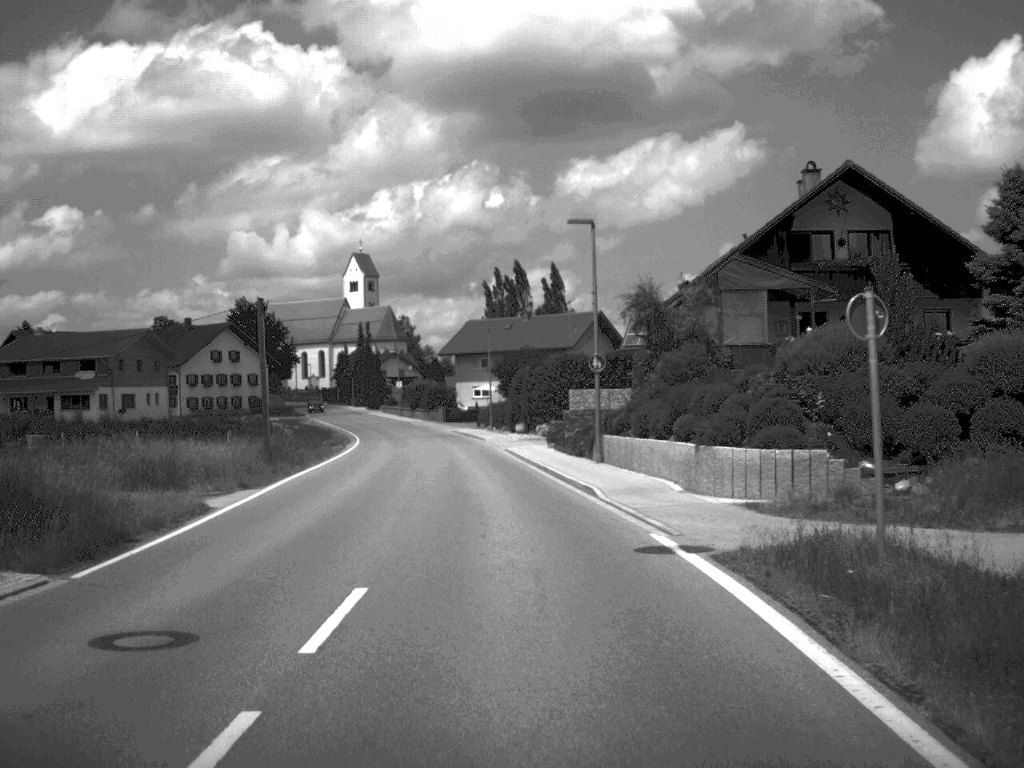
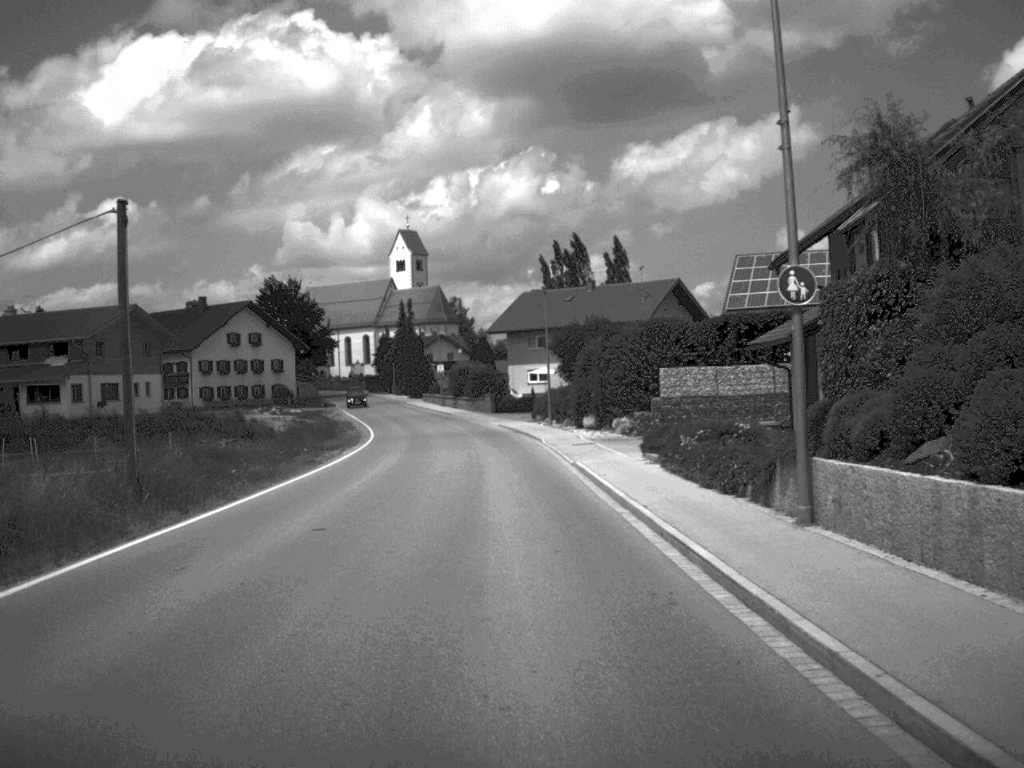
(-0.4, +18.5) m; -3°
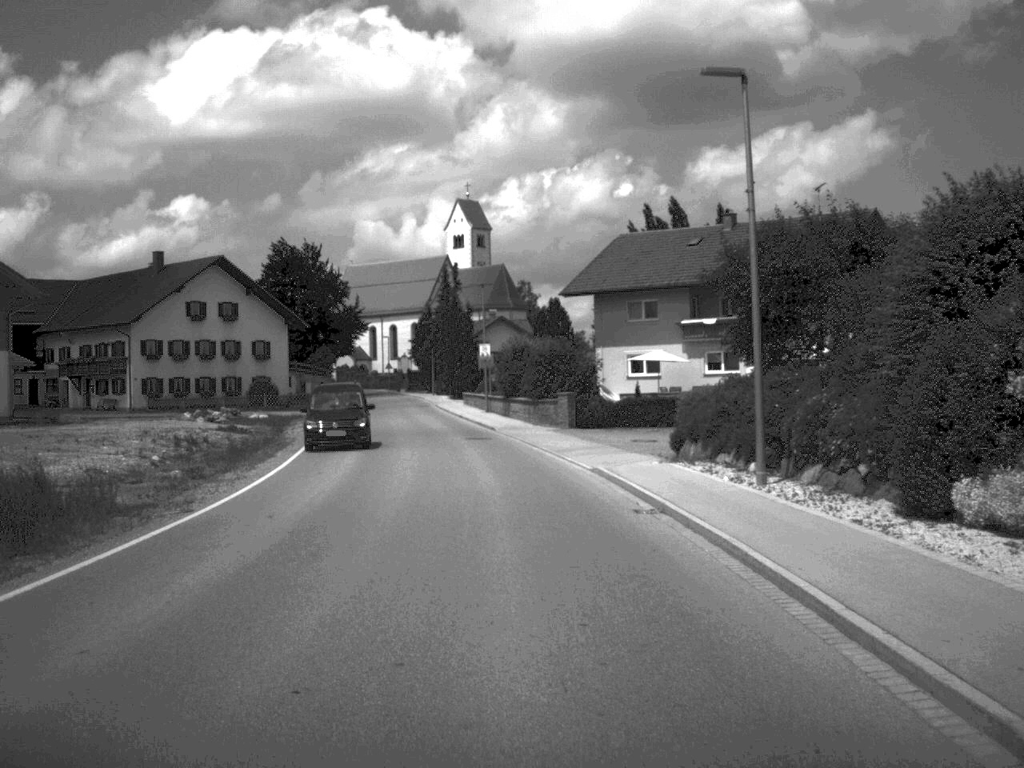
(-1.3, +39.0) m; -3°
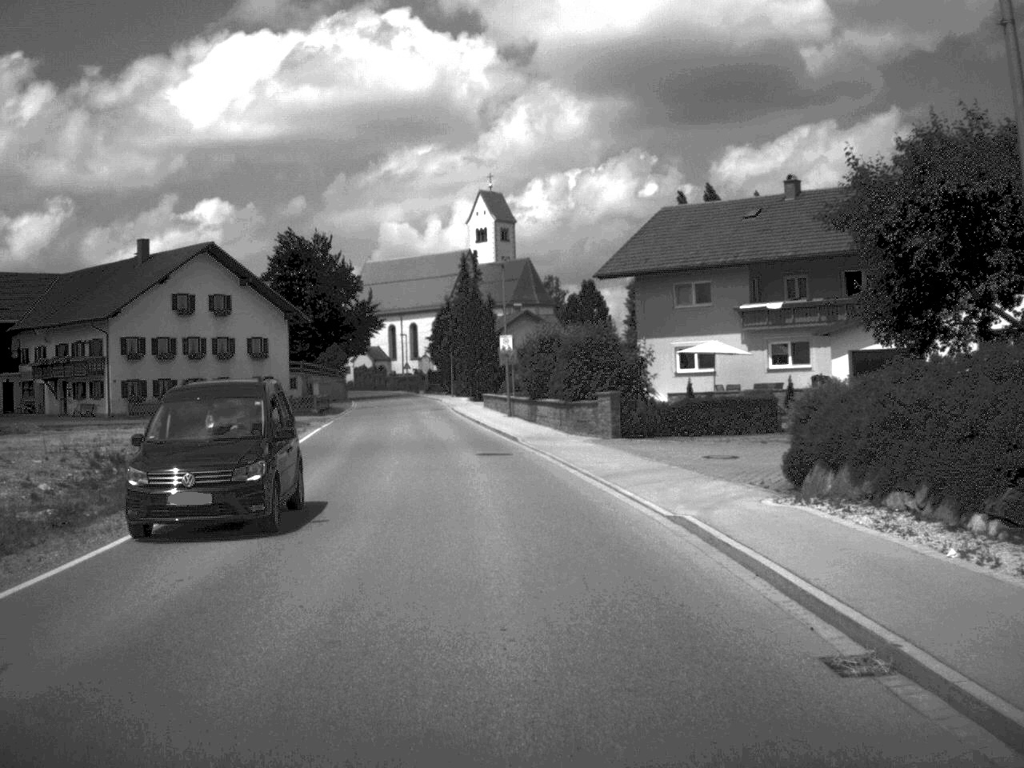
(-0.1, +9.7) m; -1°
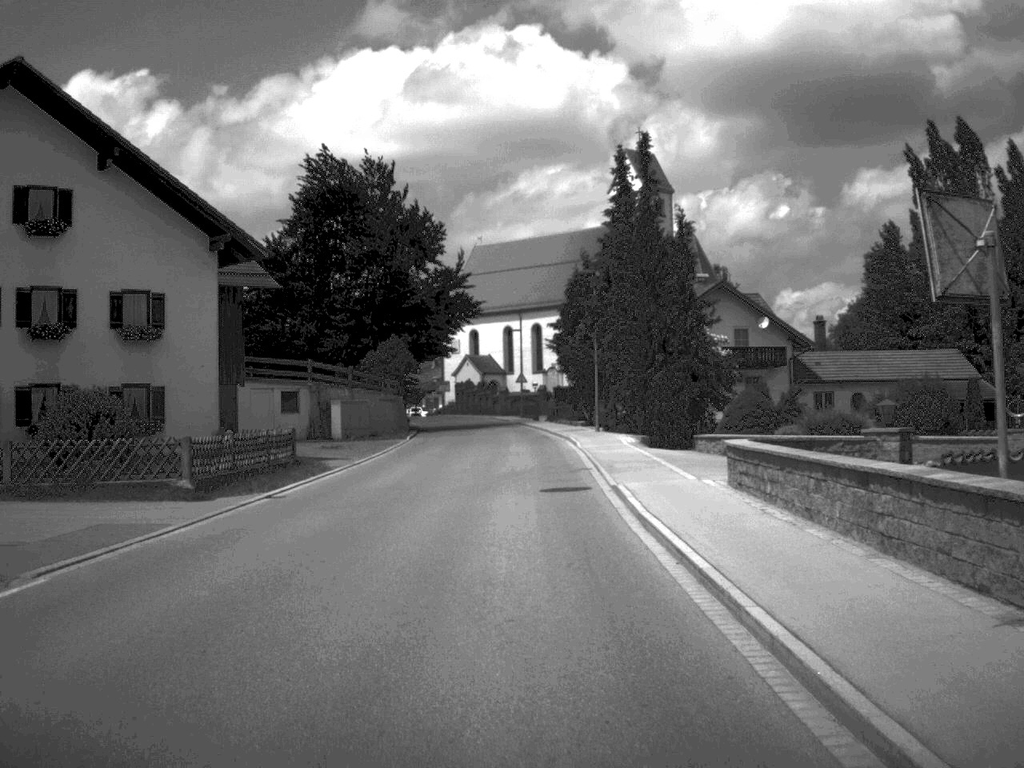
(-3.2, +47.8) m; -6°
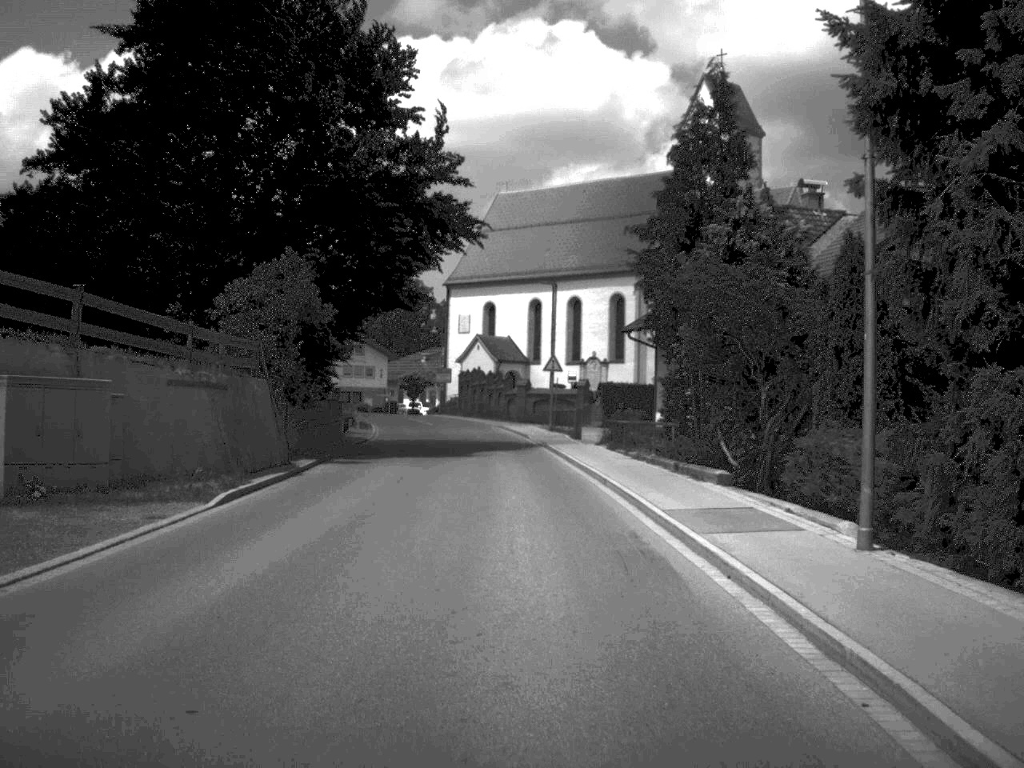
(-0.3, +36.4) m; -1°
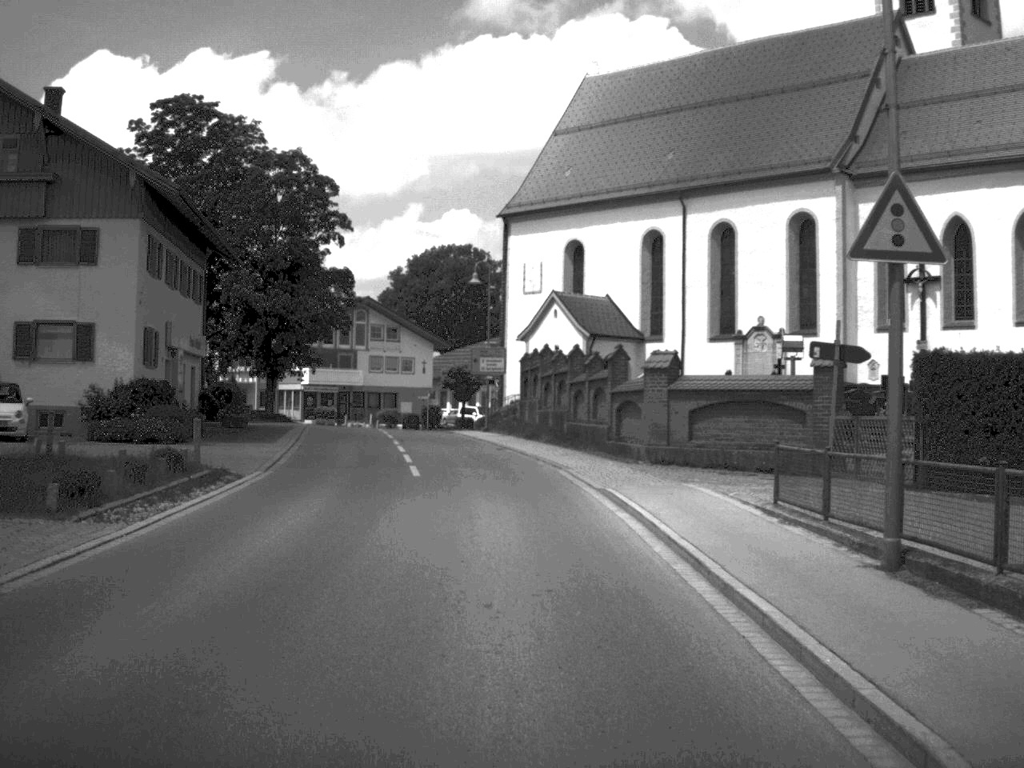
(-1.2, +42.7) m; -4°
